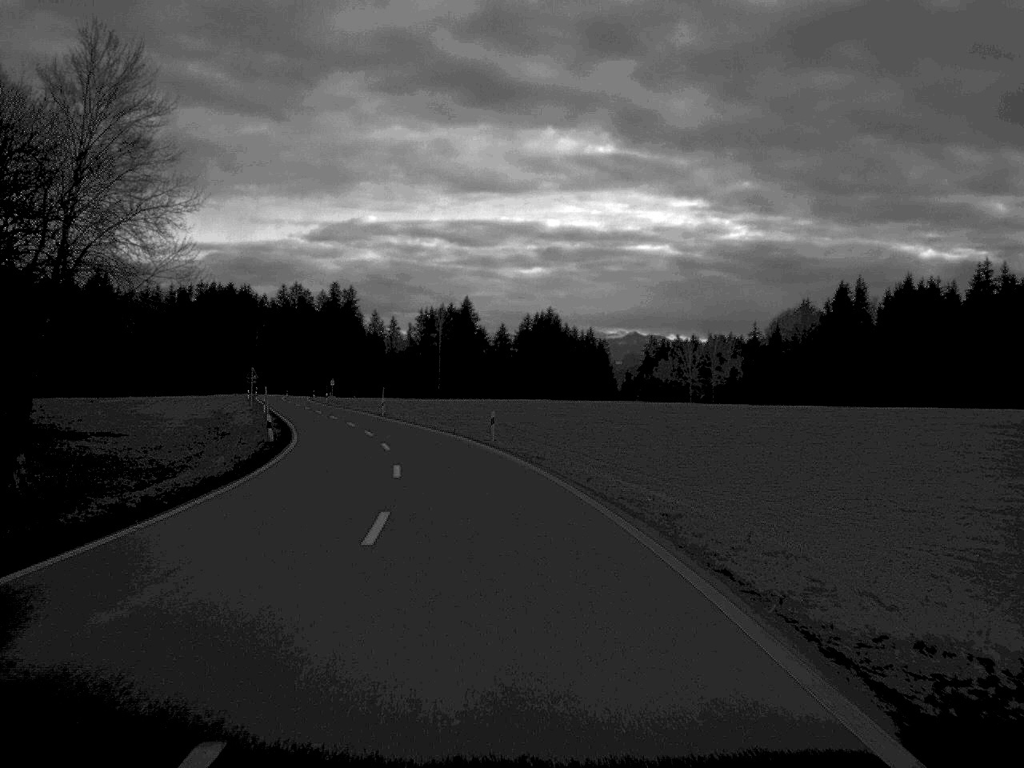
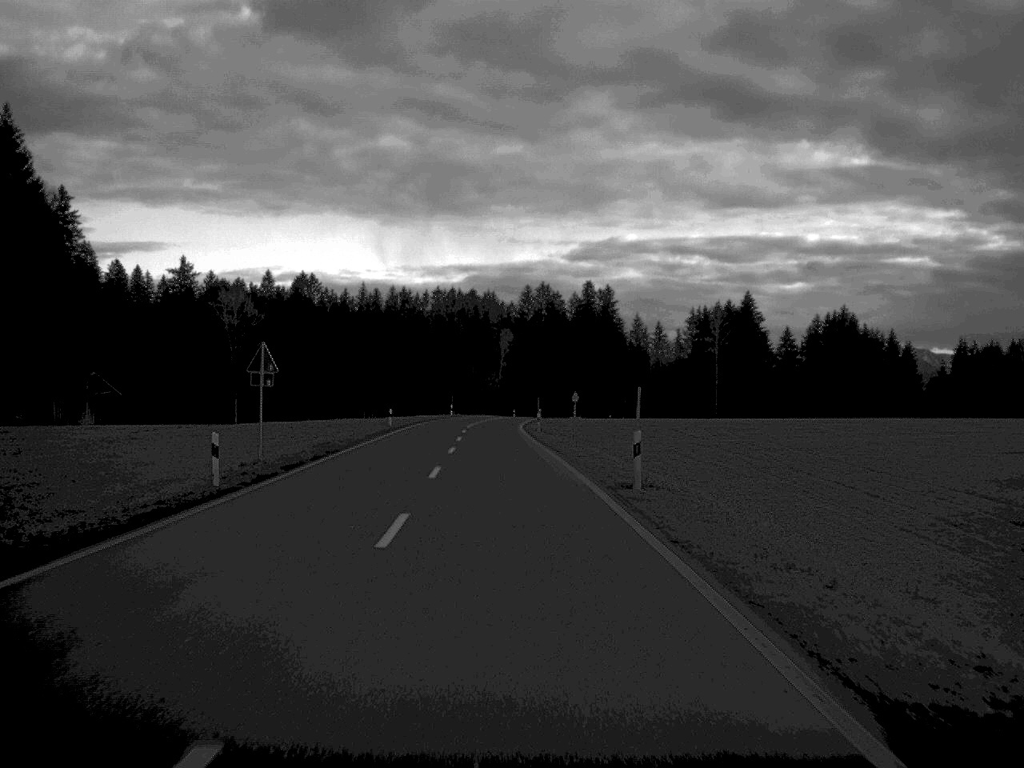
(-6.4, +60.4) m; -12°
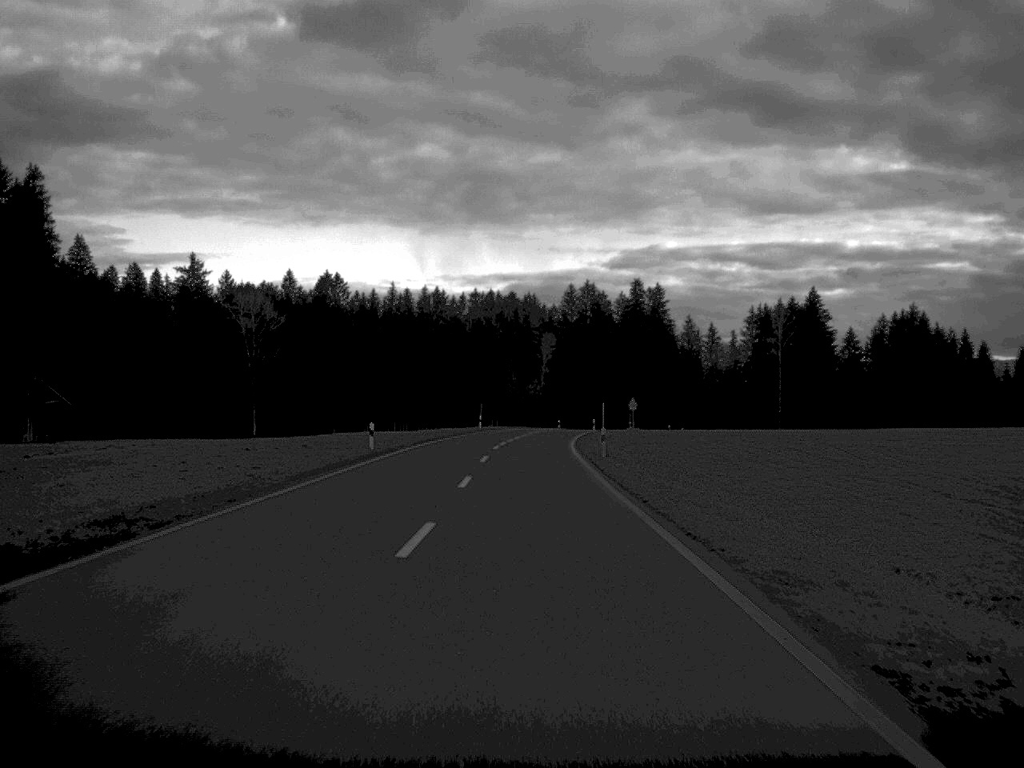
(-0.5, +24.8) m; -2°
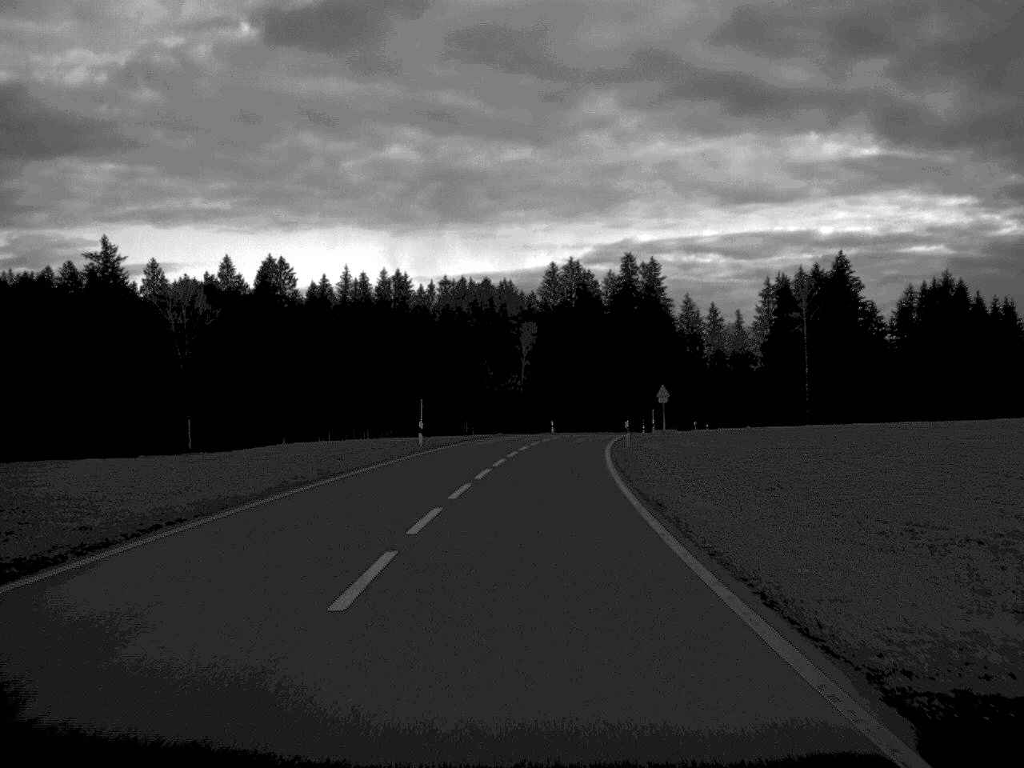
(+0.1, +39.7) m; +1°
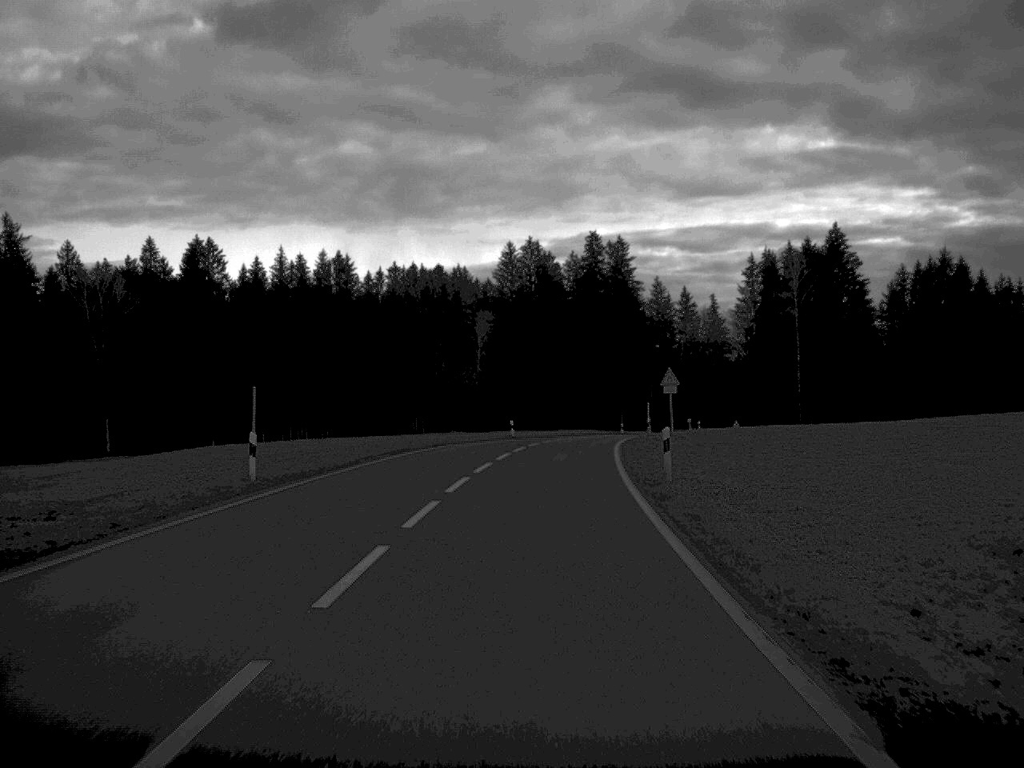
(+0.4, +24.5) m; +2°
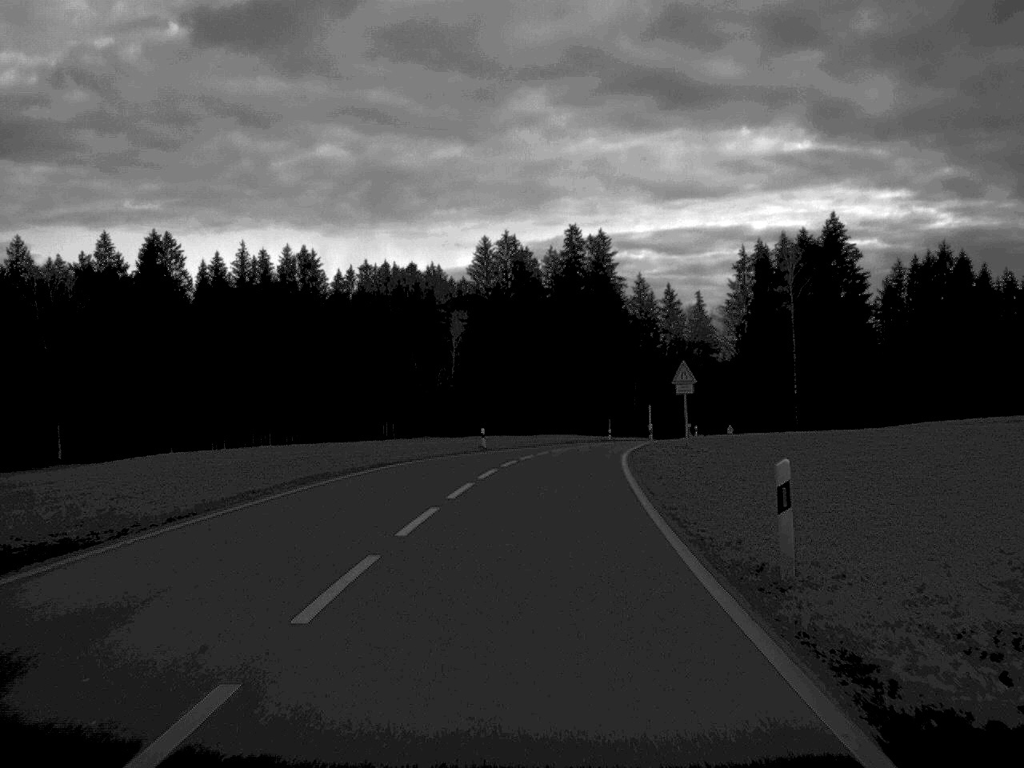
(+0.1, +12.6) m; +1°
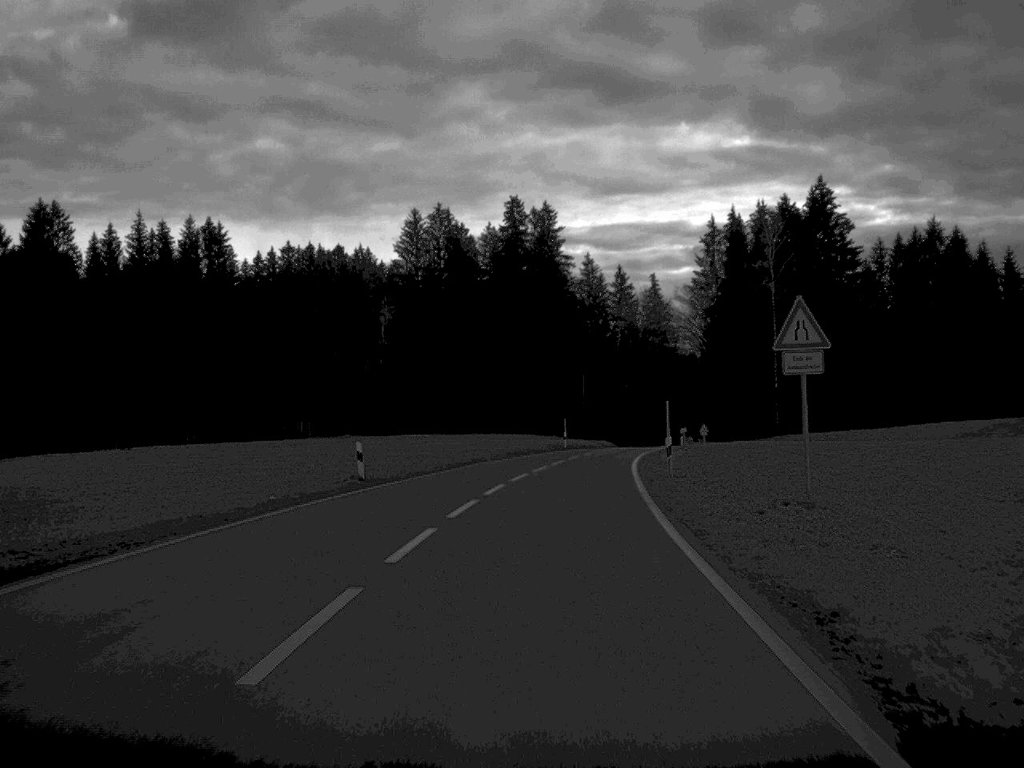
(+0.6, +26.1) m; +3°
